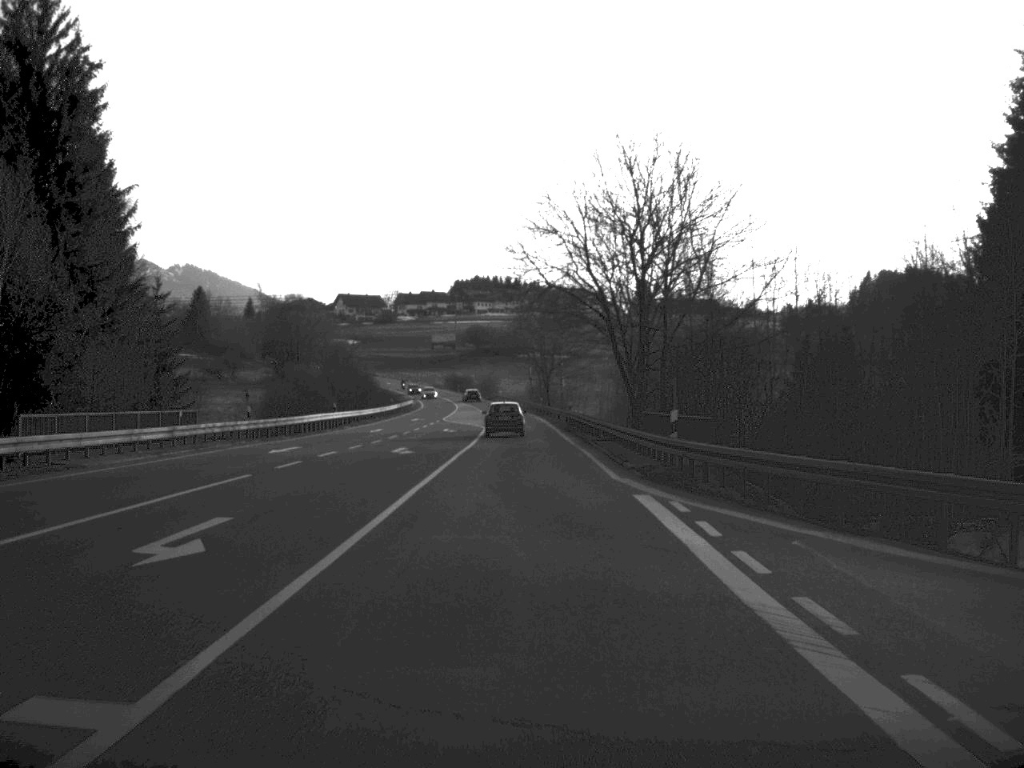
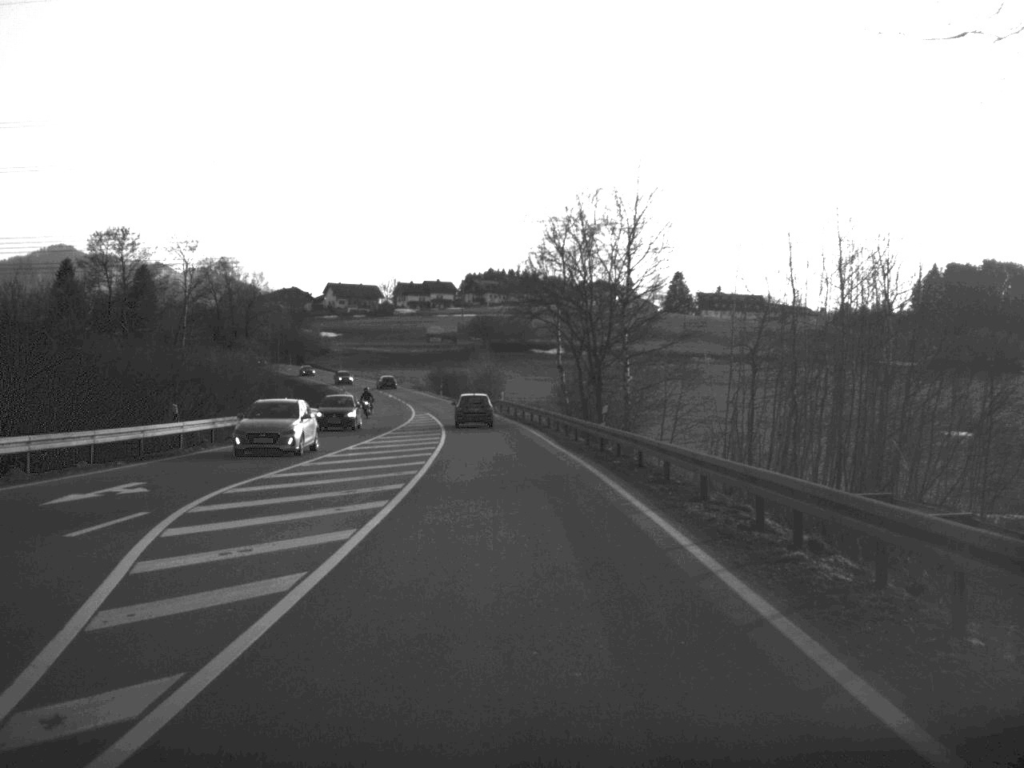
(-0.3, +68.3) m; -1°
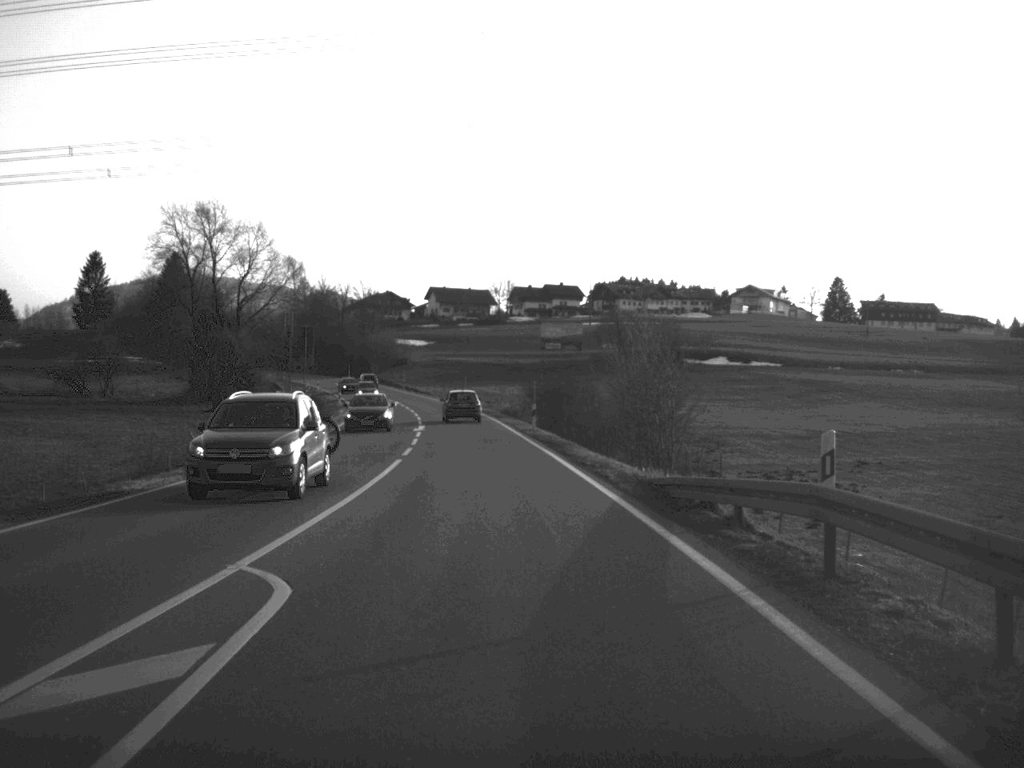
(-2.9, +67.0) m; -6°
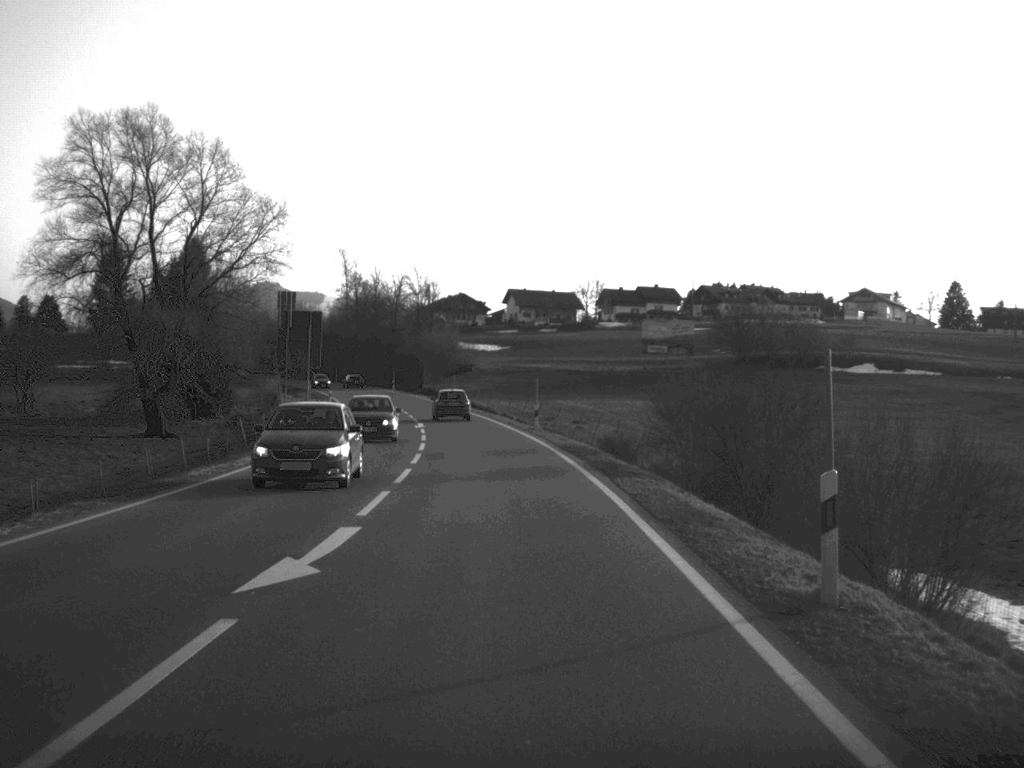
(-1.2, +39.5) m; -4°
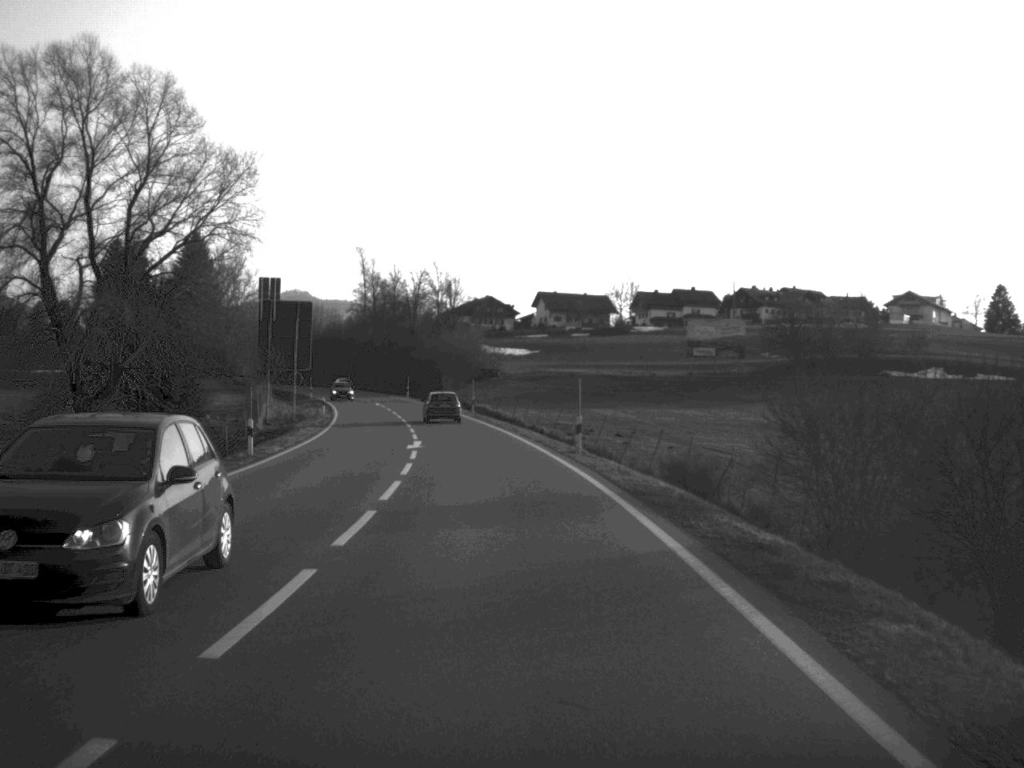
(-0.2, +15.2) m; -1°
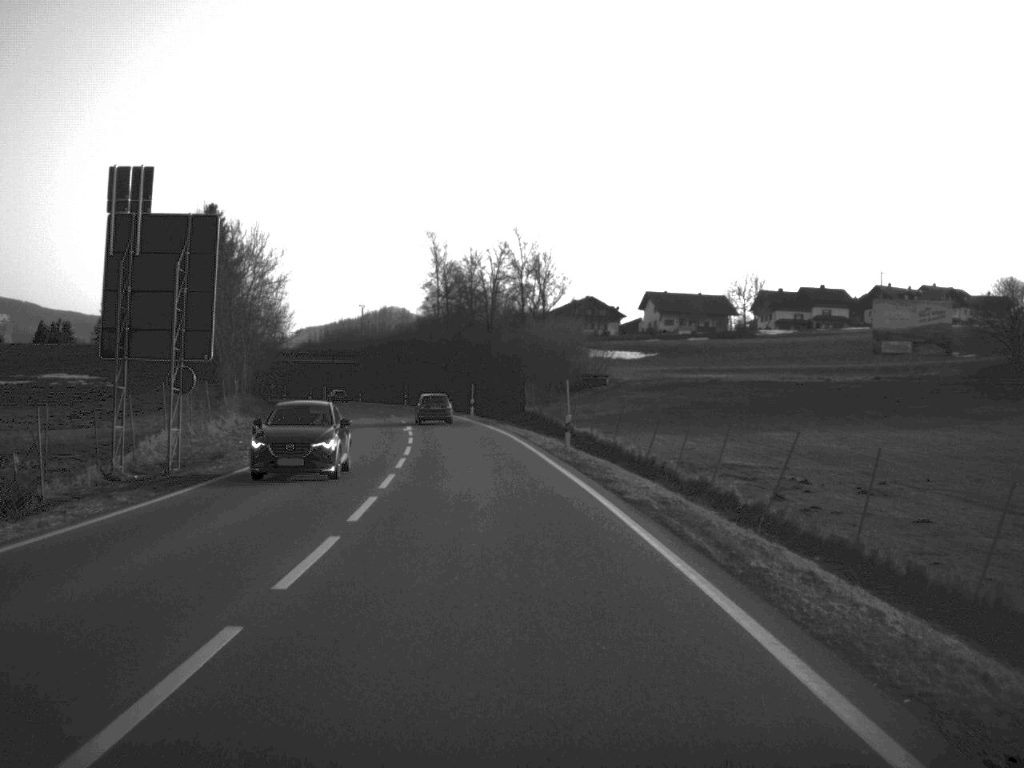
(-1.4, +38.8) m; -4°
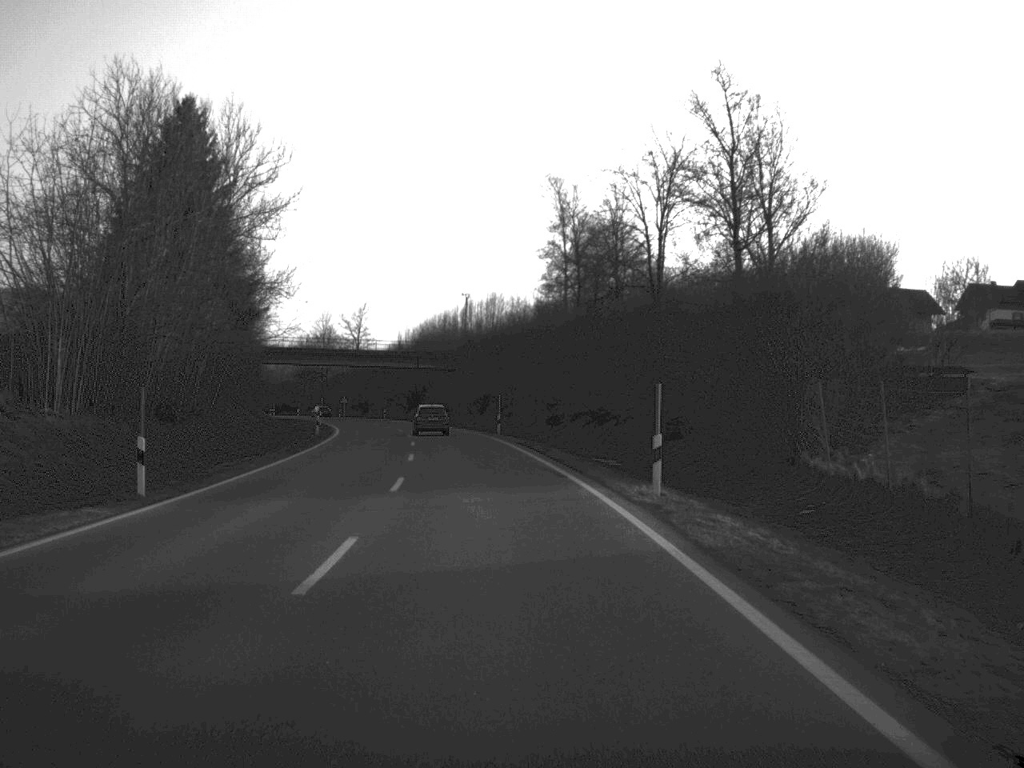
(-2.9, +53.9) m; -6°
